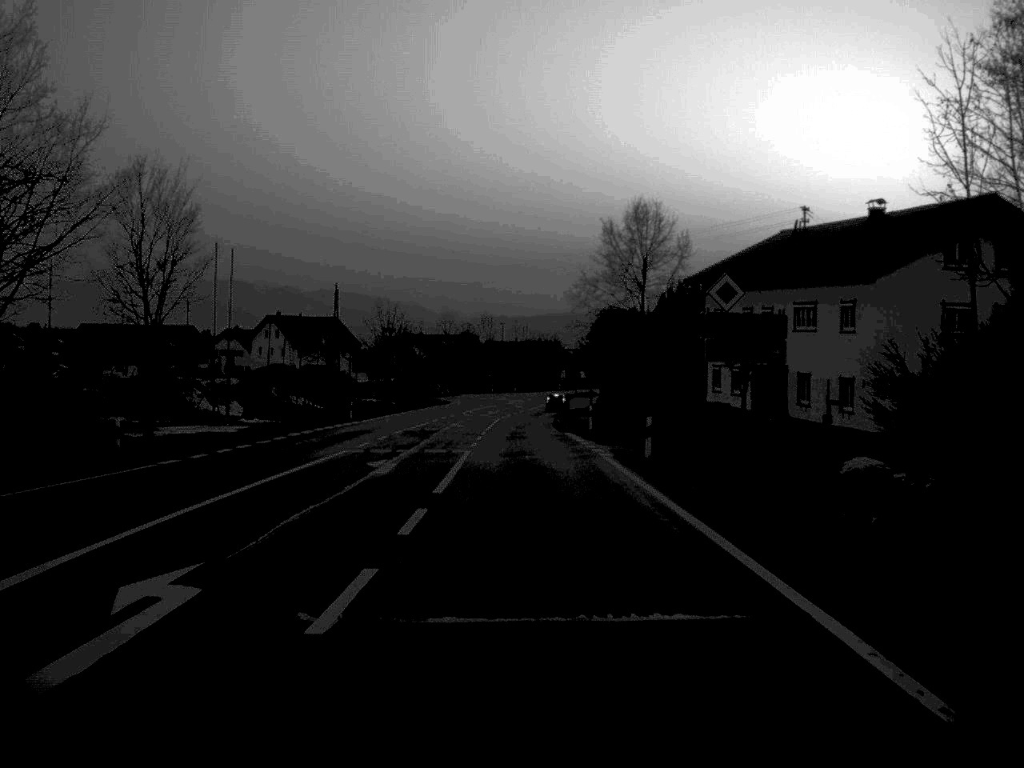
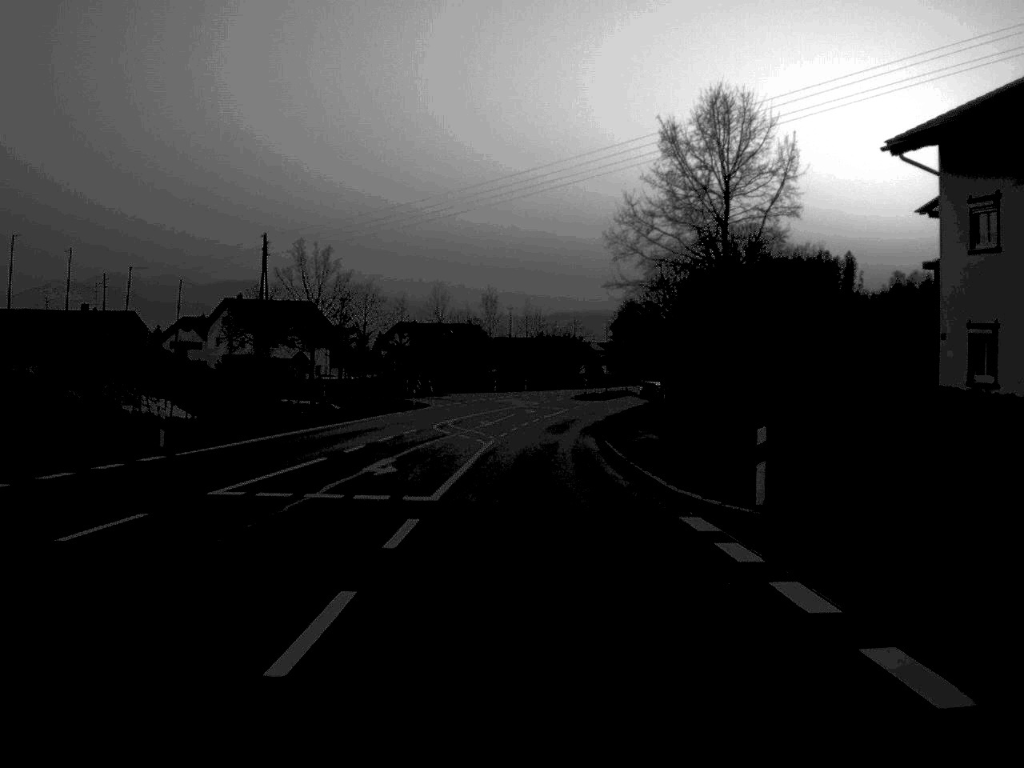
(-0.2, +37.3) m; 0°
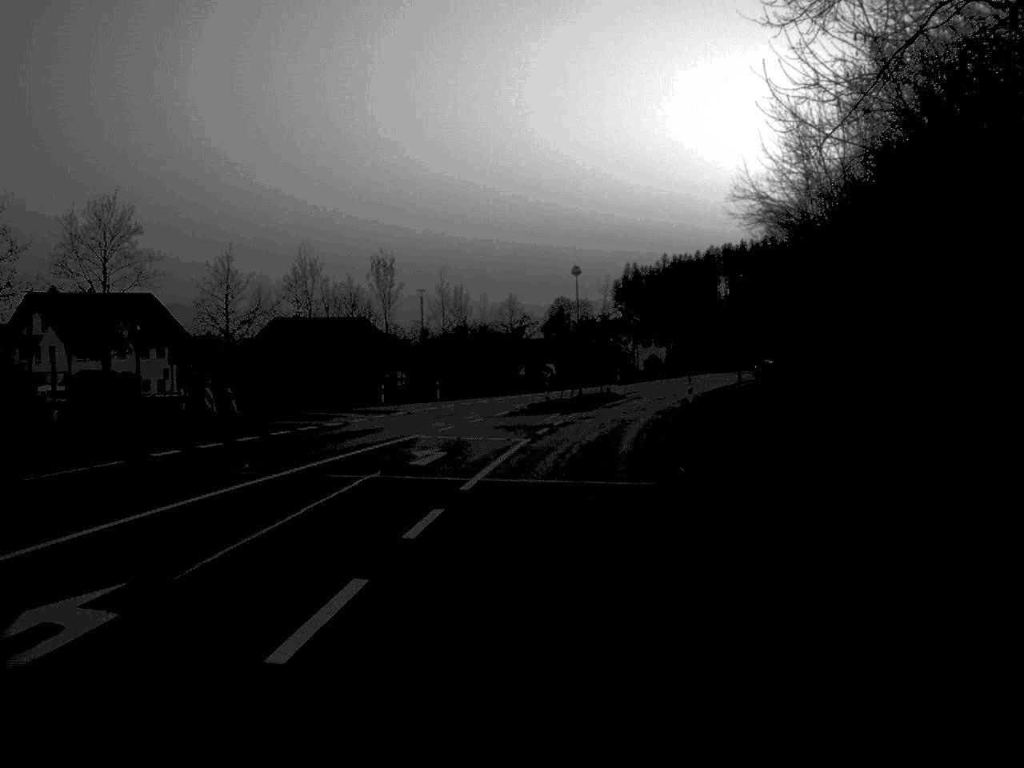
(+0.9, +49.3) m; +3°
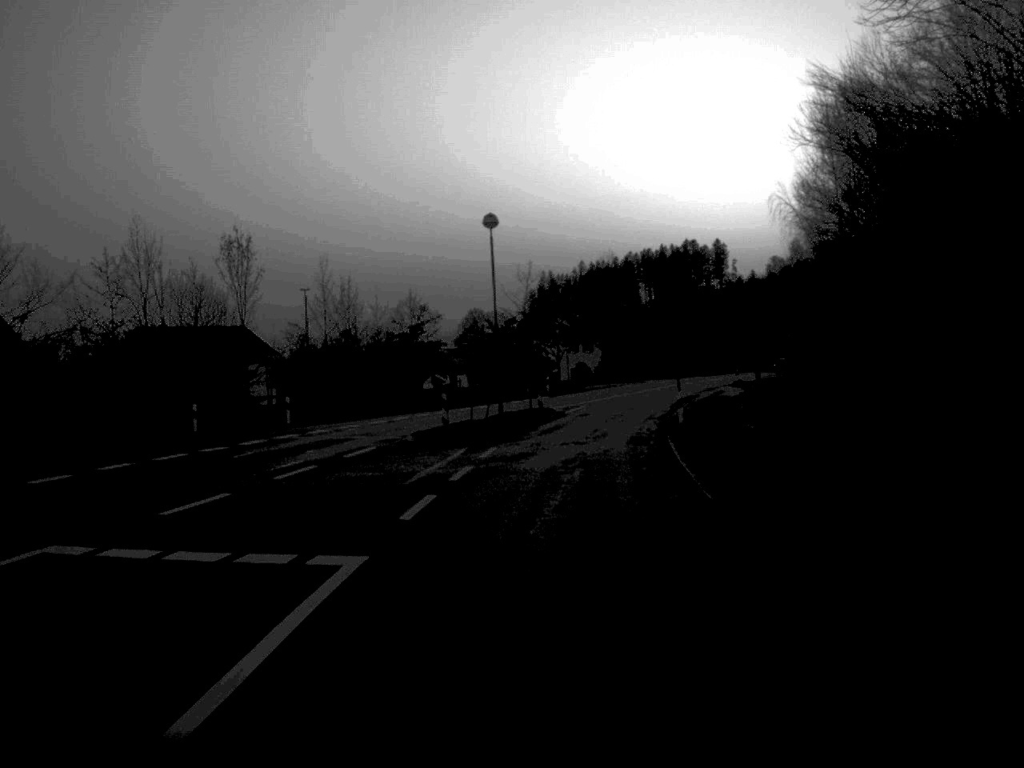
(+0.7, +22.8) m; +4°
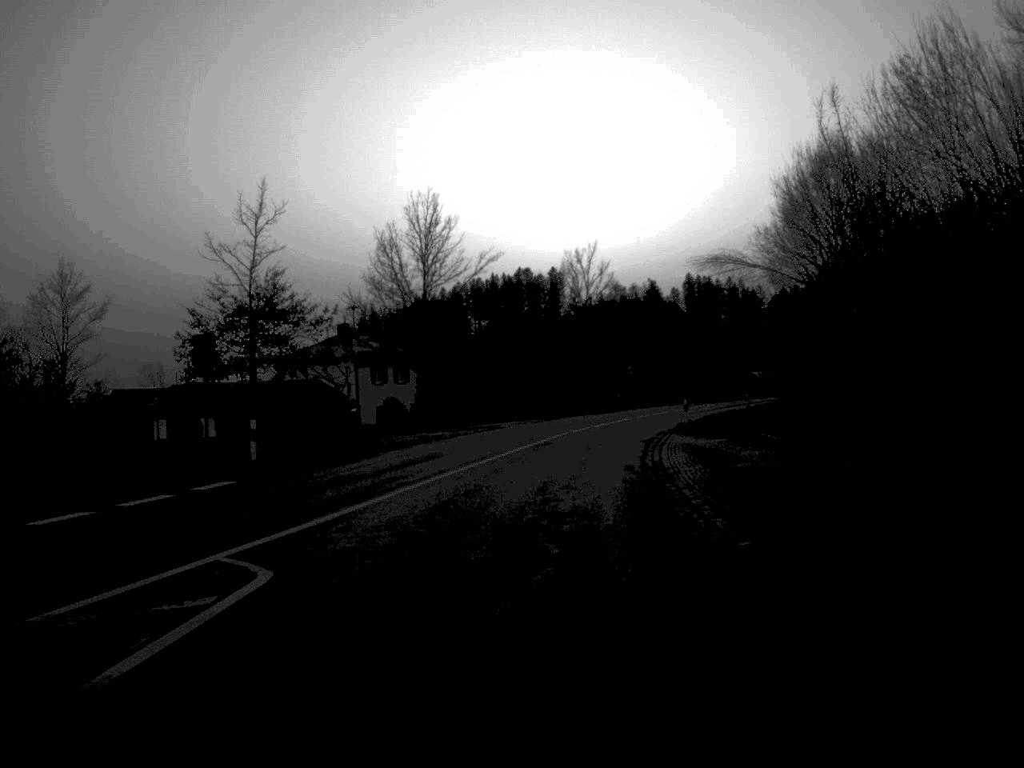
(+3.3, +47.2) m; +8°
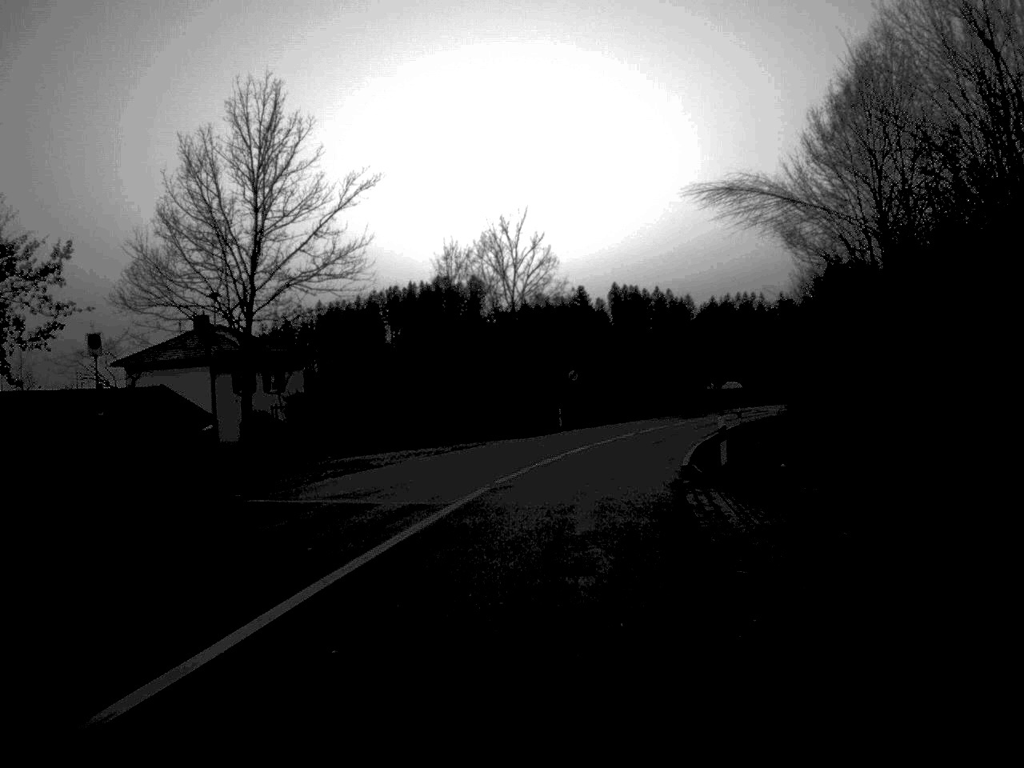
(+0.7, +23.1) m; +4°
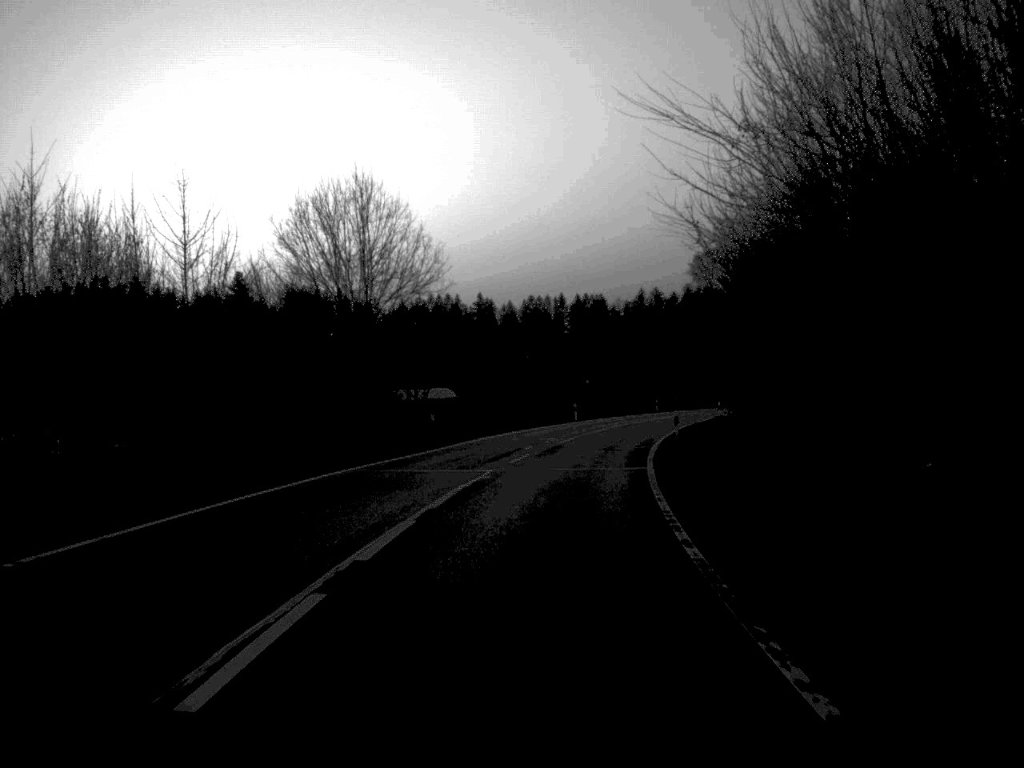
(+7.5, +58.8) m; +14°
